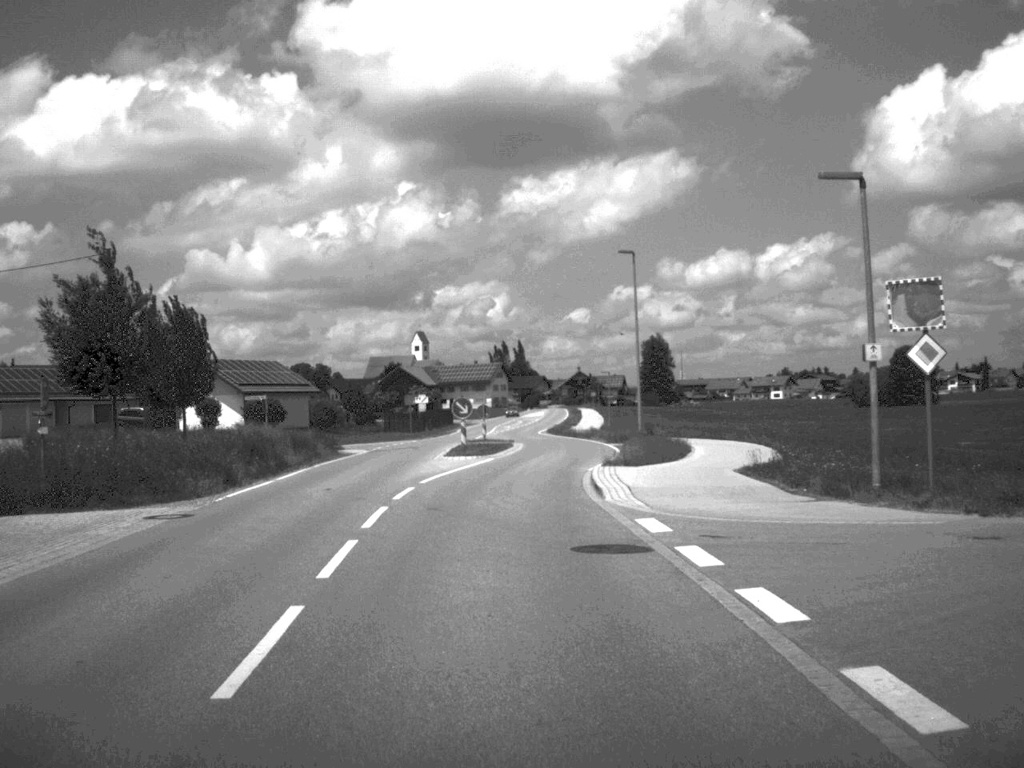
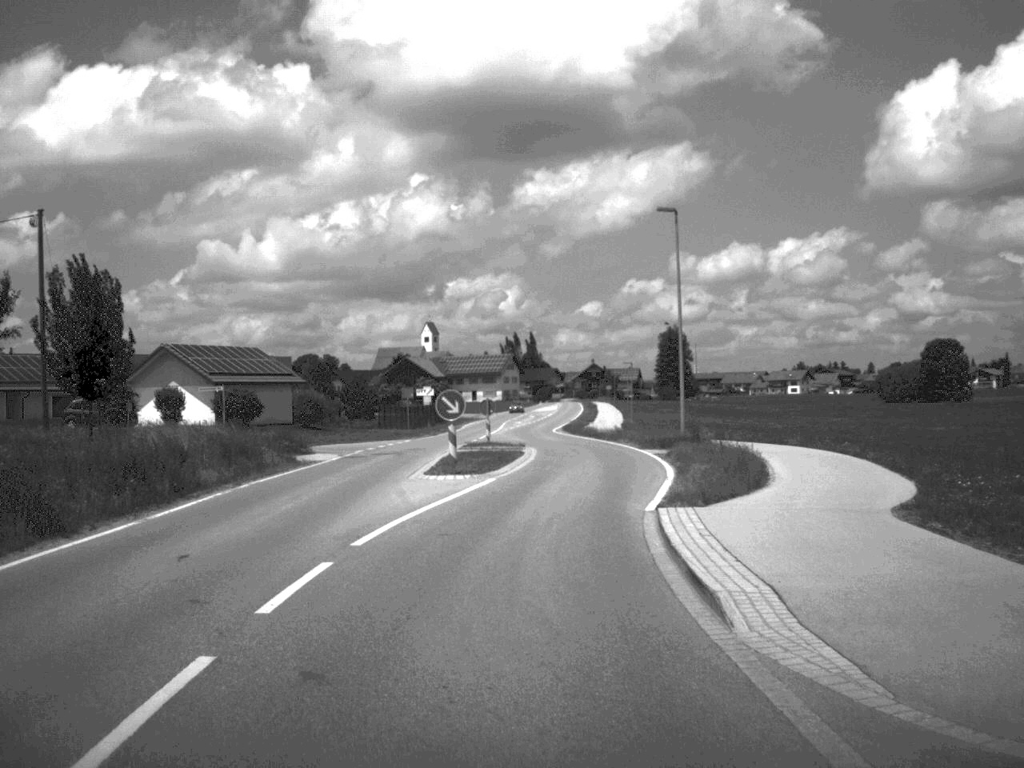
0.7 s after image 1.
(-0.1, +10.9) m; -1°
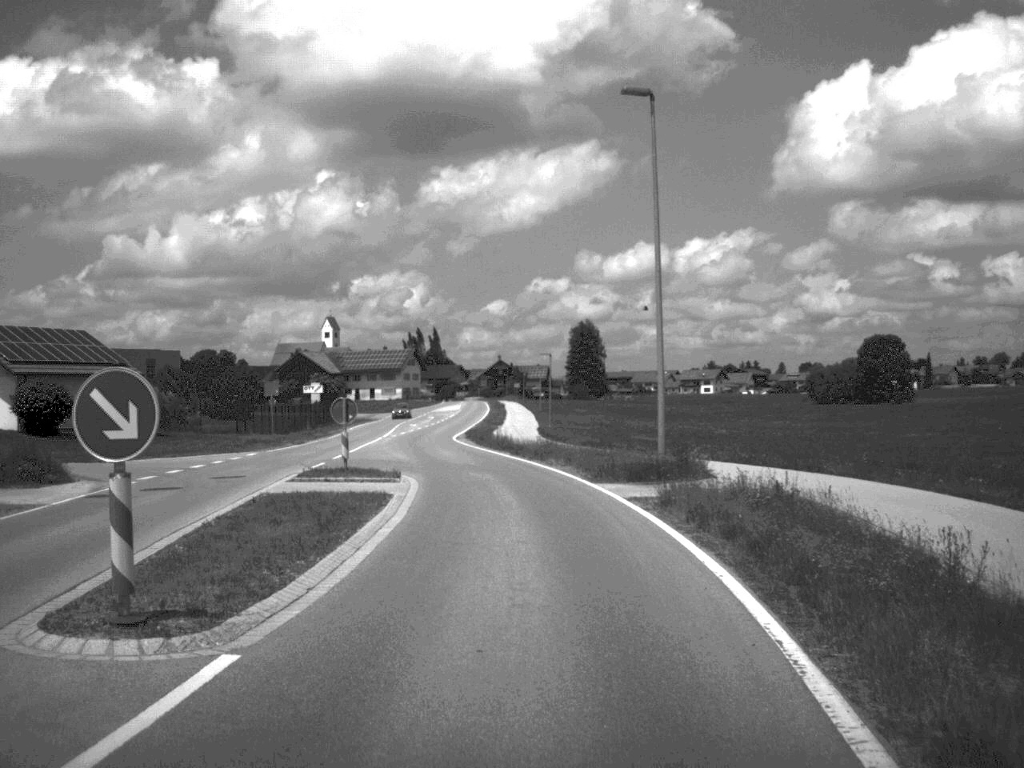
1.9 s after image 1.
(+0.5, +17.0) m; +4°
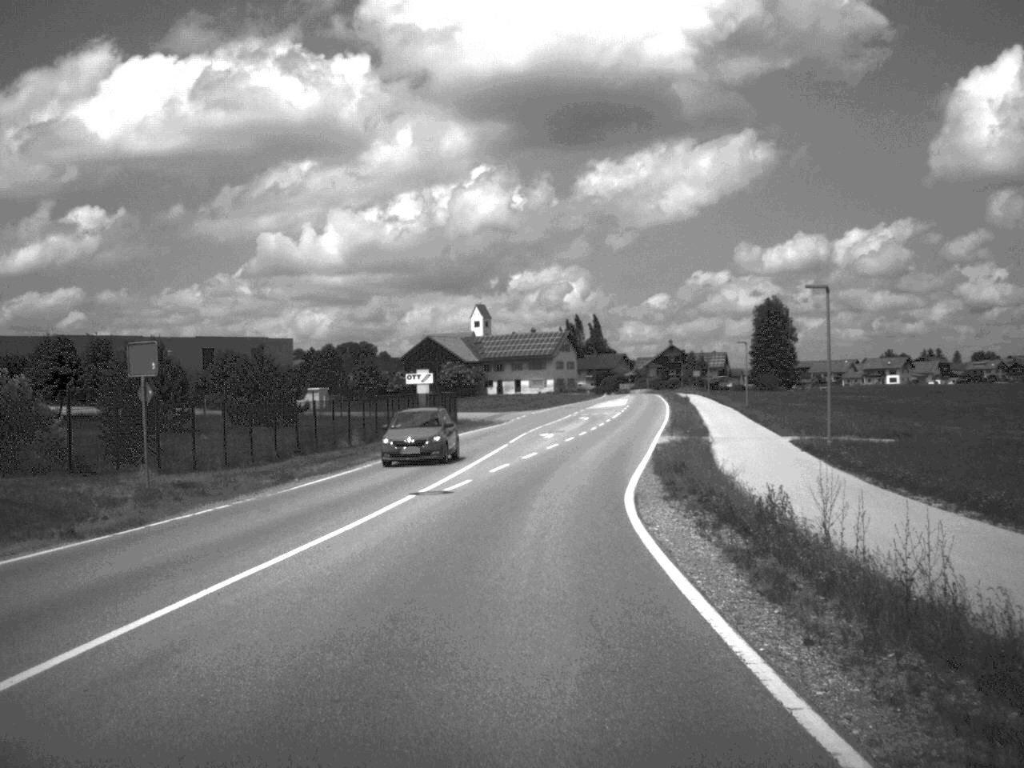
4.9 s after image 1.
(-2.6, +41.8) m; -8°
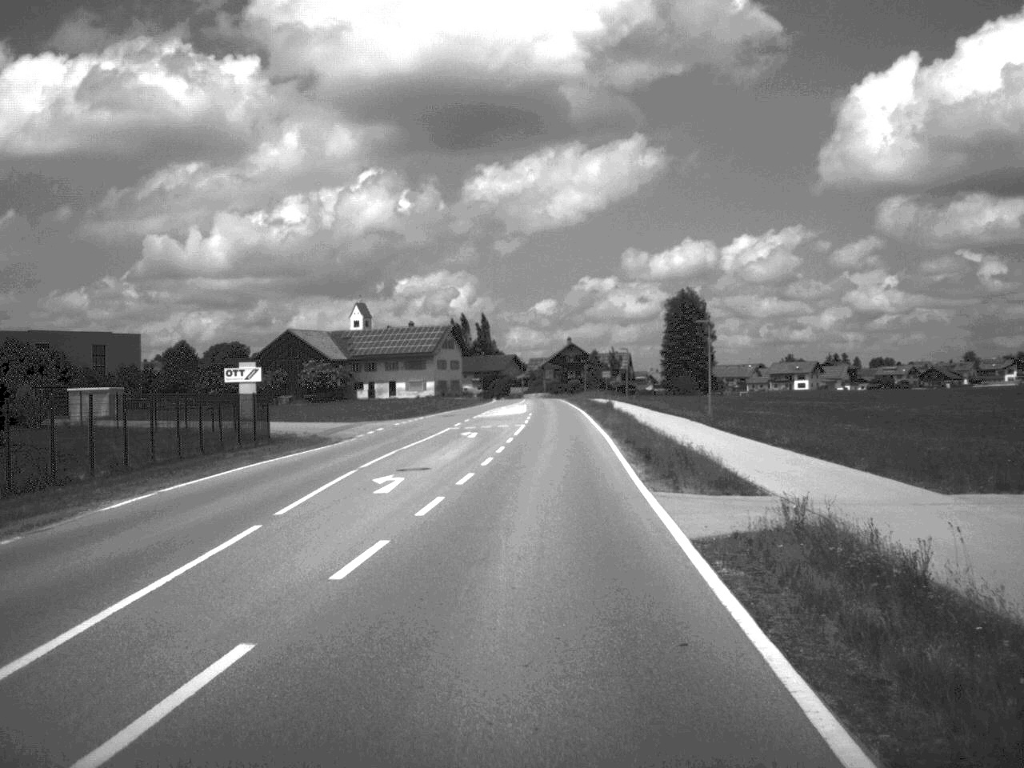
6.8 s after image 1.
(+1.2, +28.3) m; +5°
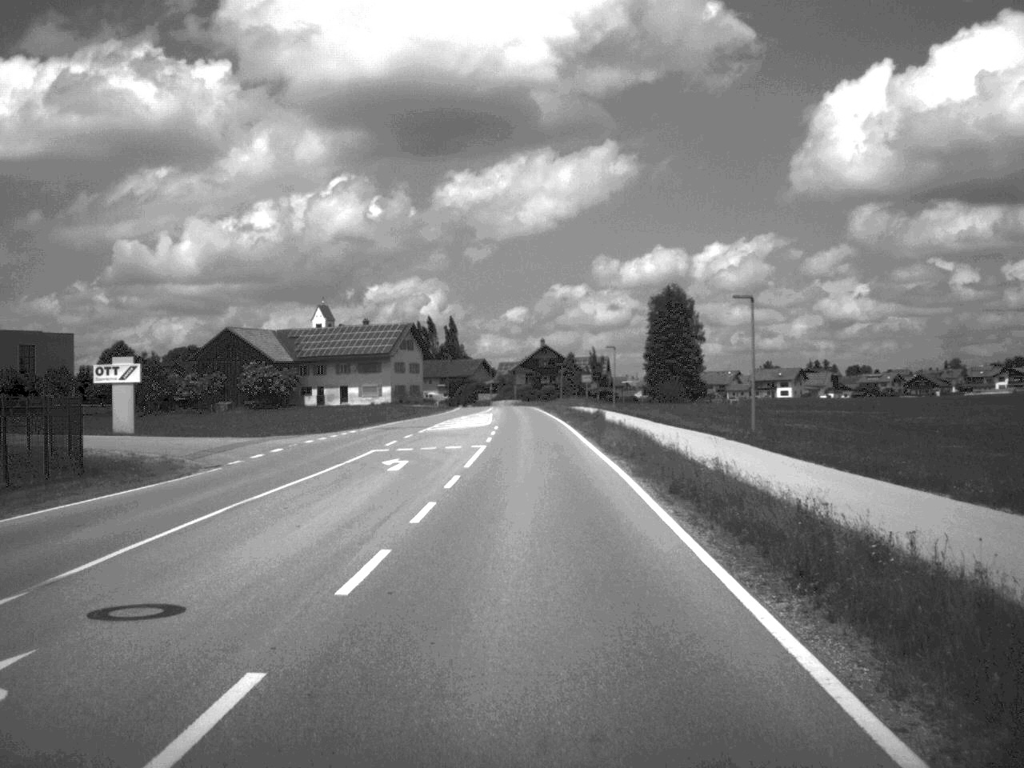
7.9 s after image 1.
(+0.2, +18.3) m; +1°
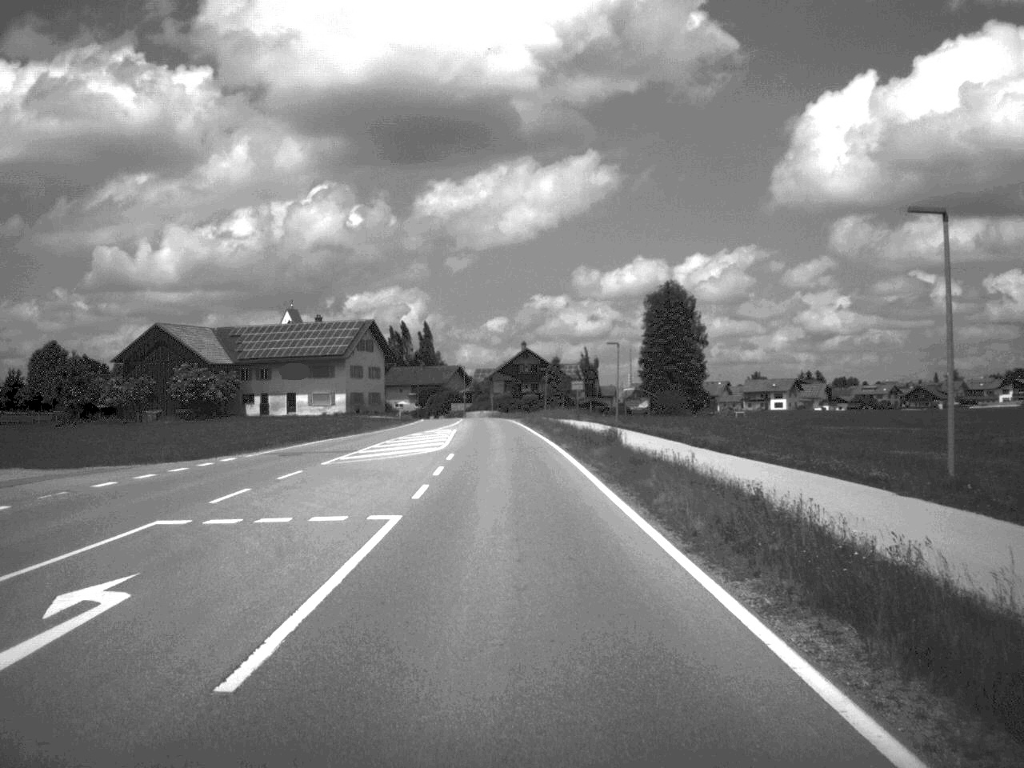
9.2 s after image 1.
(+0.2, +21.1) m; +1°
